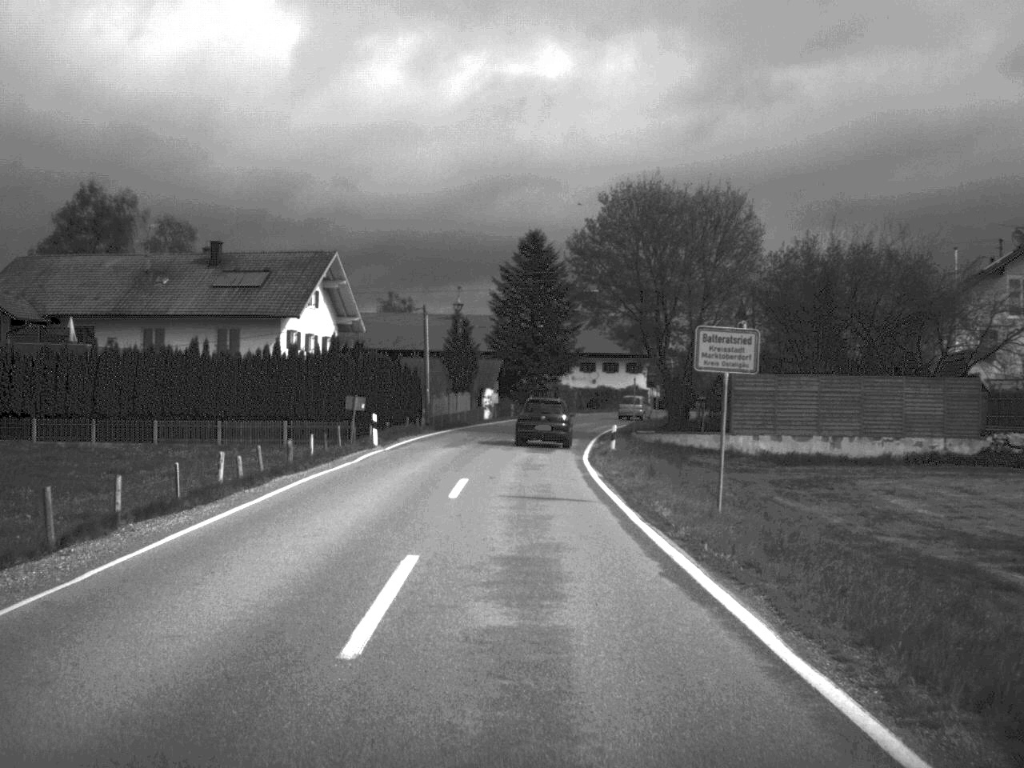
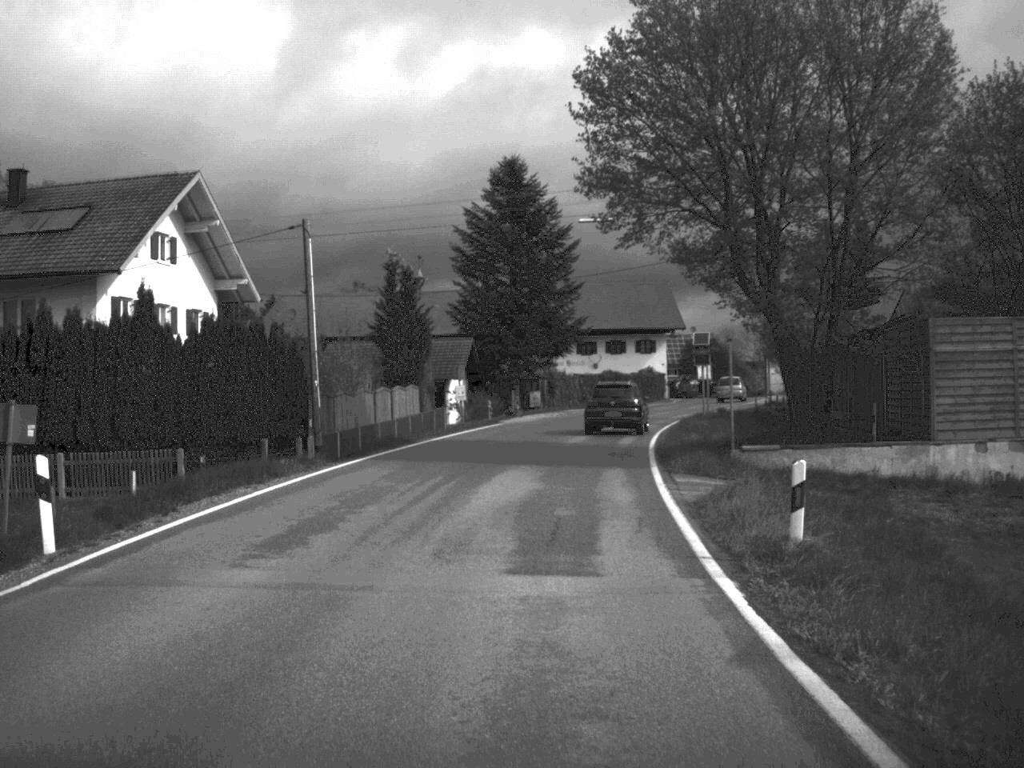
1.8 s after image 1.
(0.0, +27.1) m; +1°
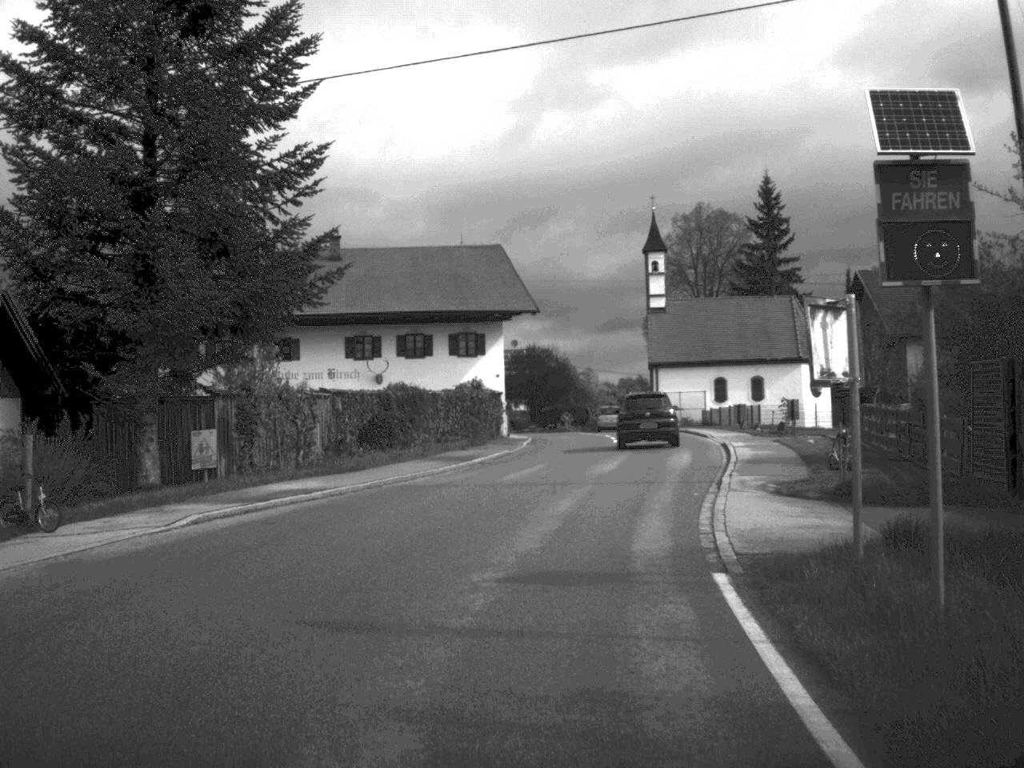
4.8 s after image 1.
(+2.9, +42.0) m; +9°
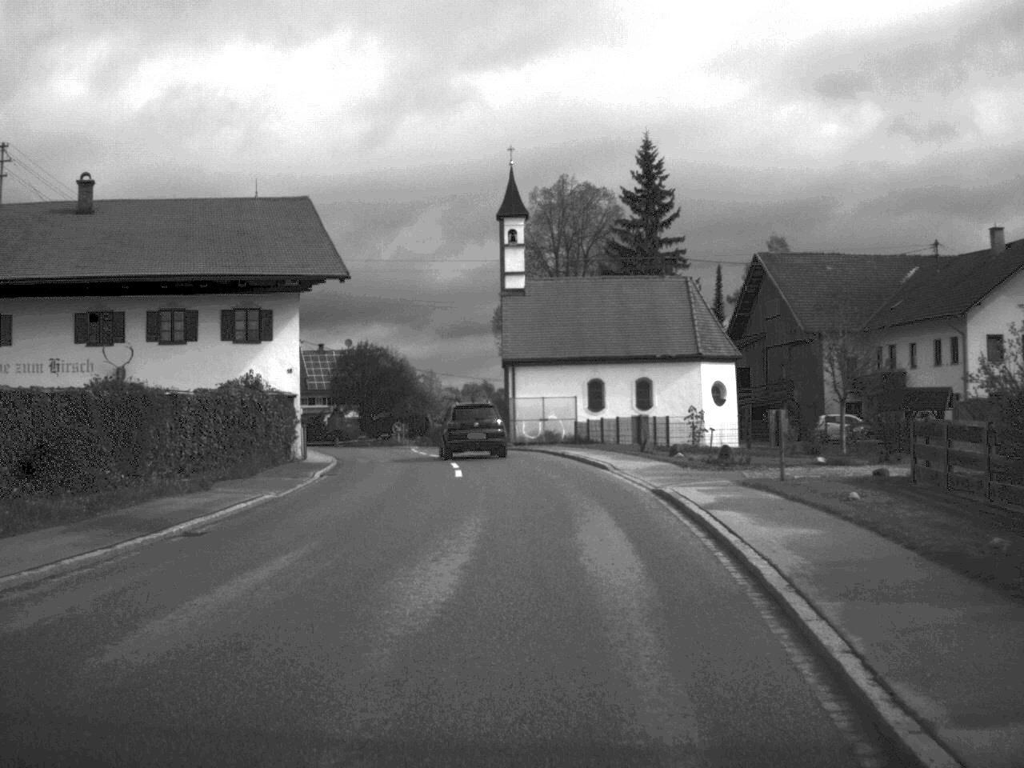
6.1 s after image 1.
(+1.0, +16.9) m; +7°
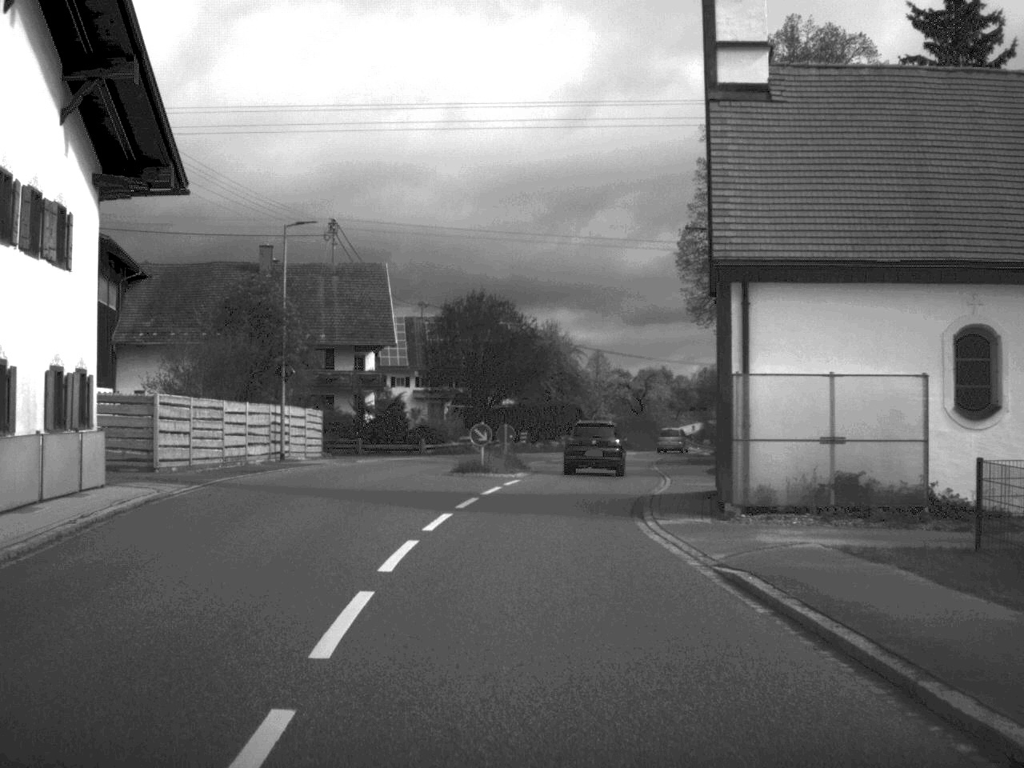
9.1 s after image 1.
(-1.3, +37.2) m; -9°
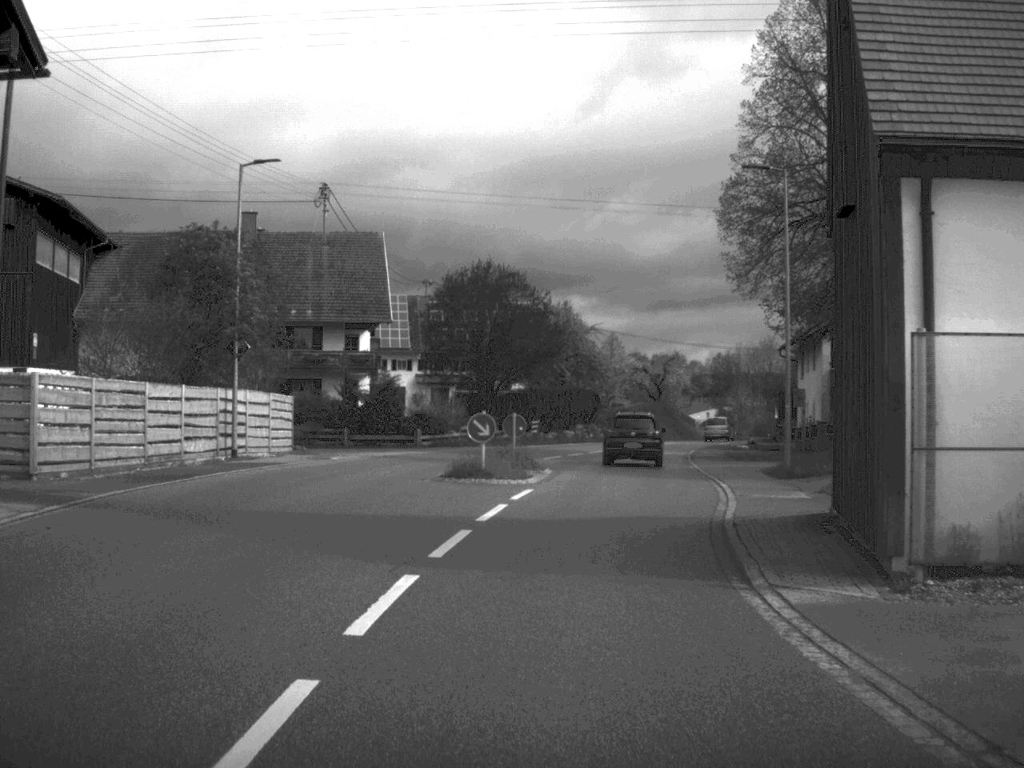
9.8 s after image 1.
(-0.1, +8.4) m; 0°
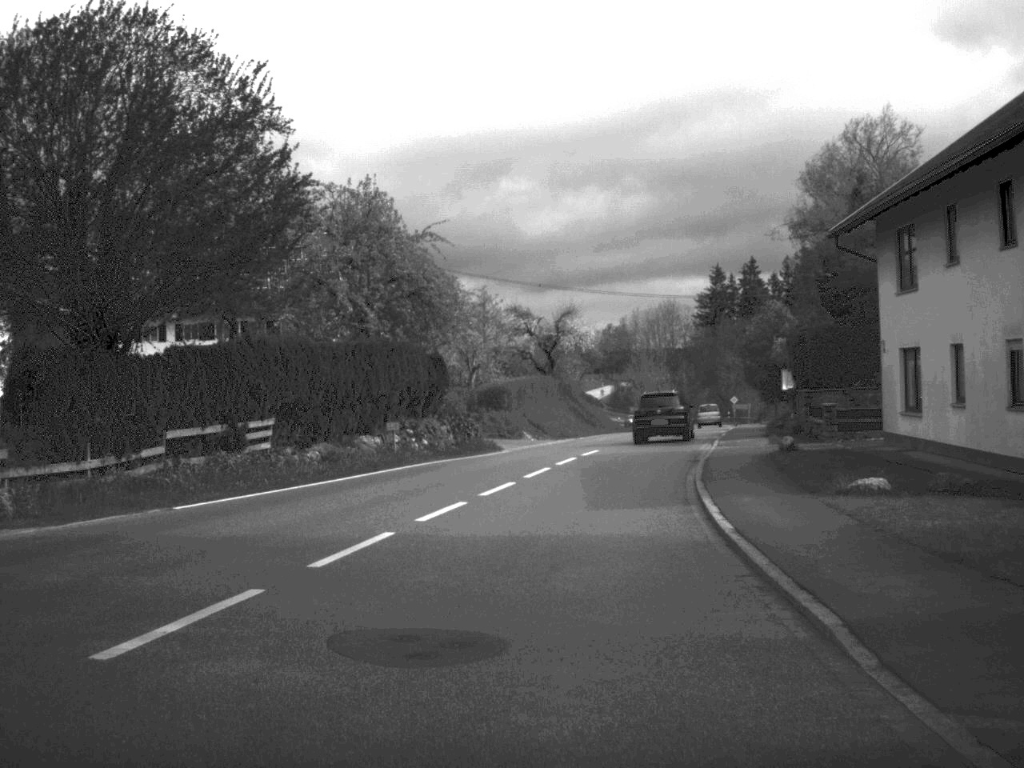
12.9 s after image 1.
(+3.2, +39.8) m; +5°
